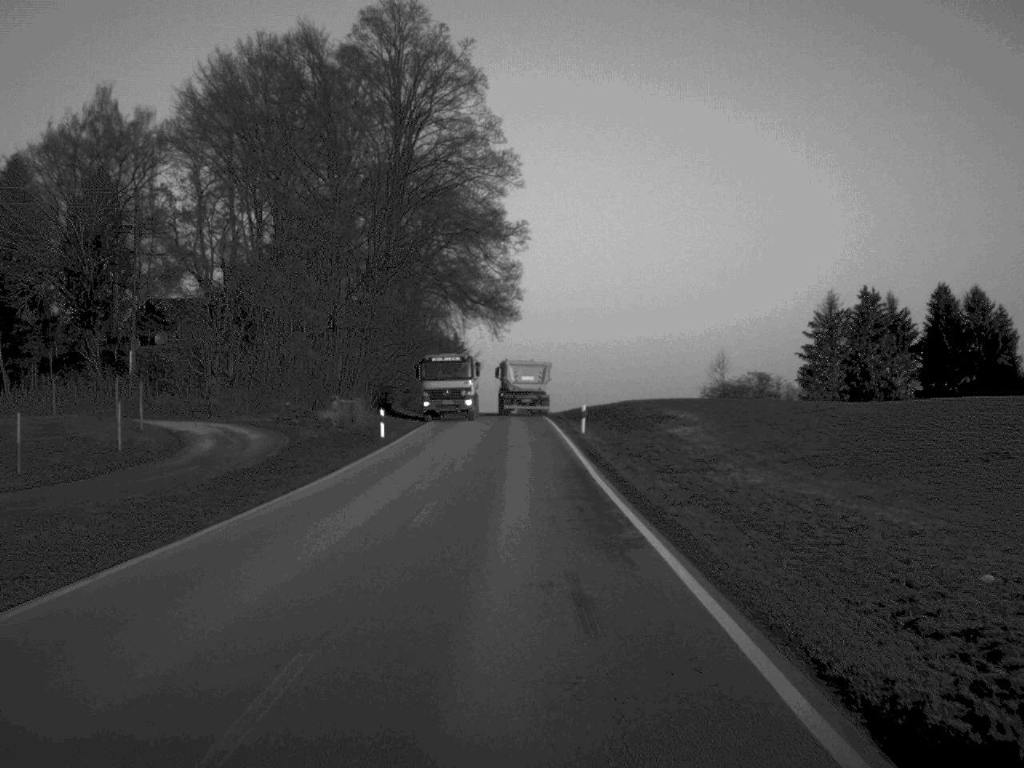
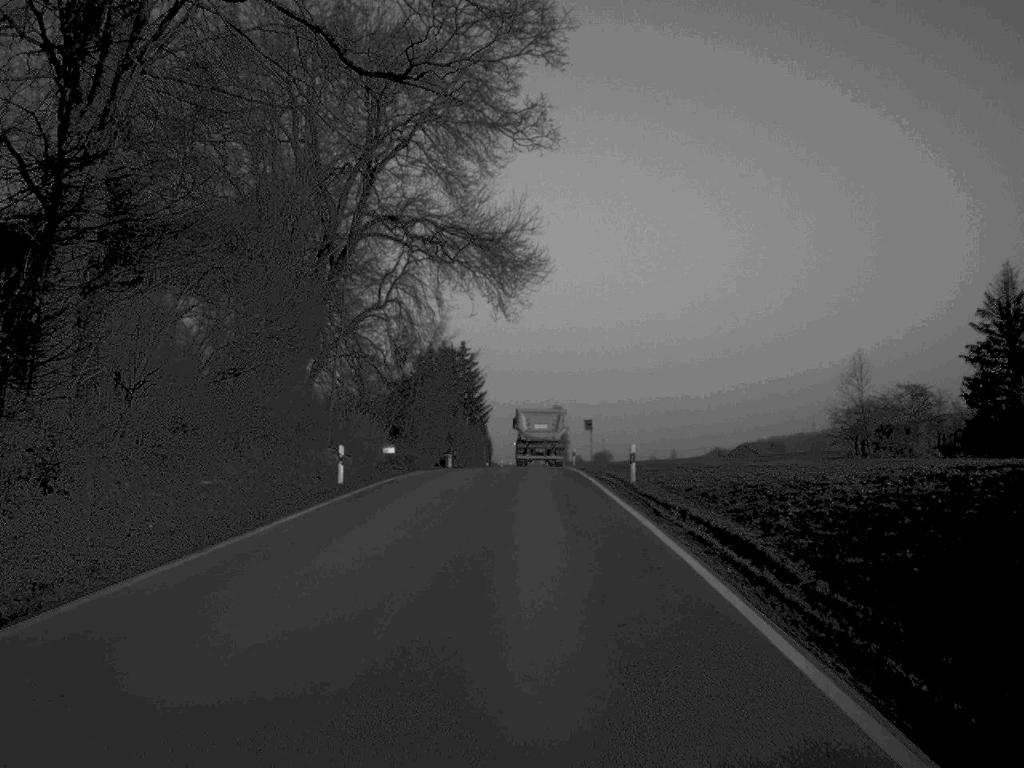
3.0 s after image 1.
(-0.4, +54.0) m; -1°
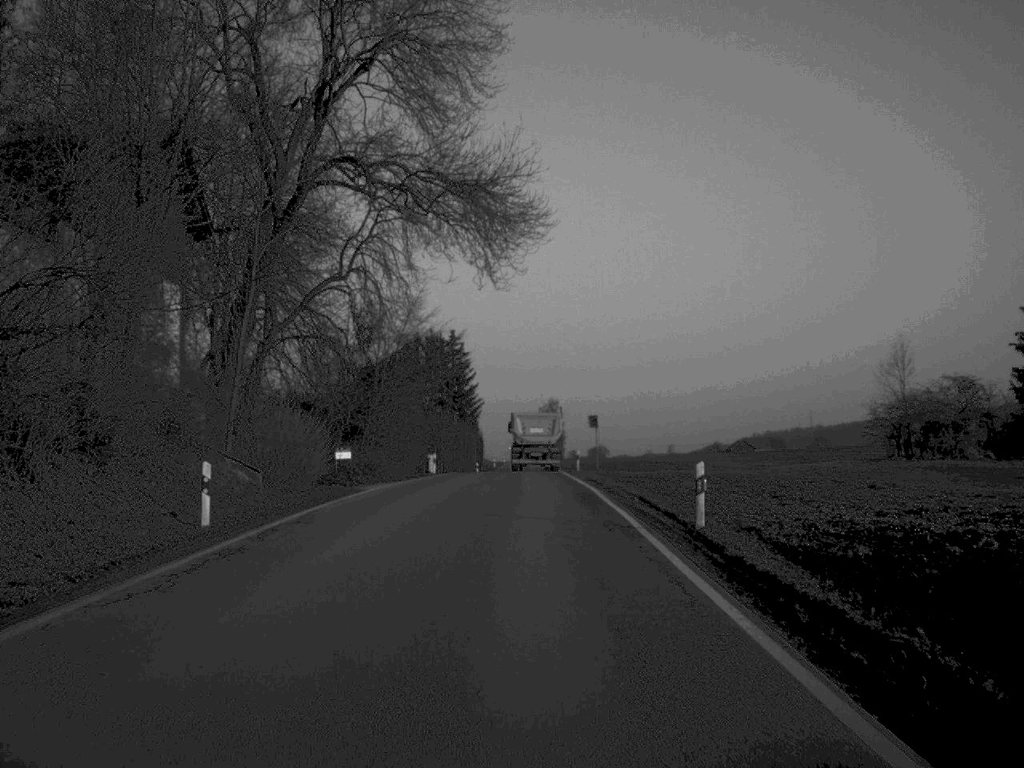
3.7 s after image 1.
(0.0, +12.7) m; 0°
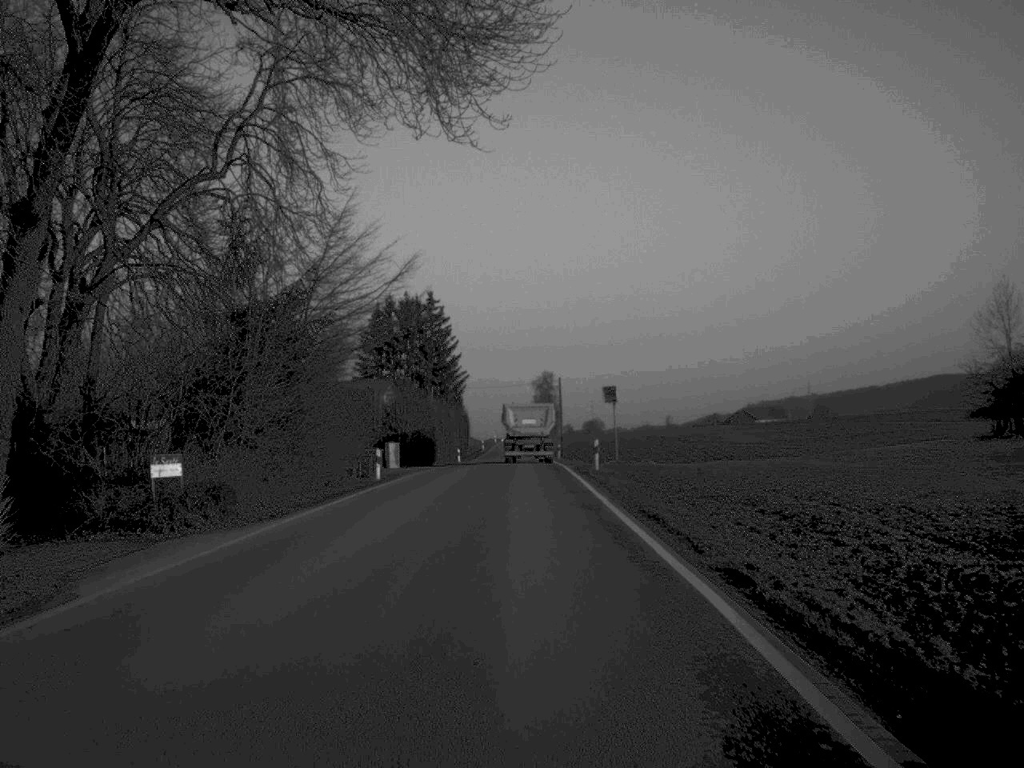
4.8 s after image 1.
(+0.1, +21.2) m; 0°
